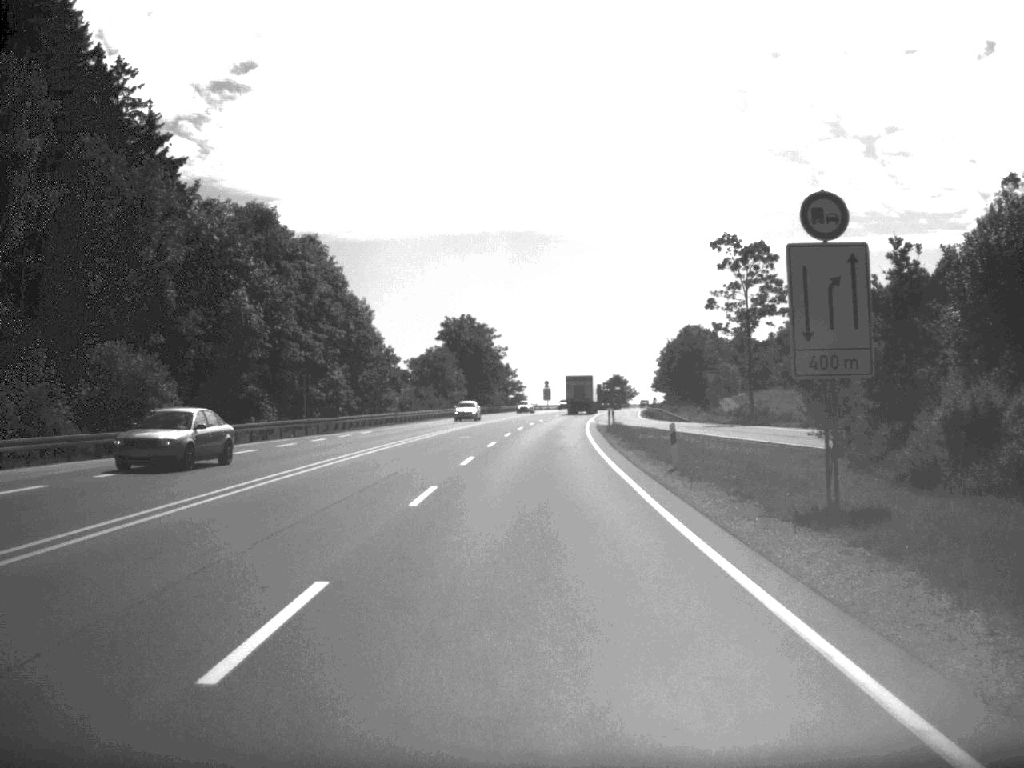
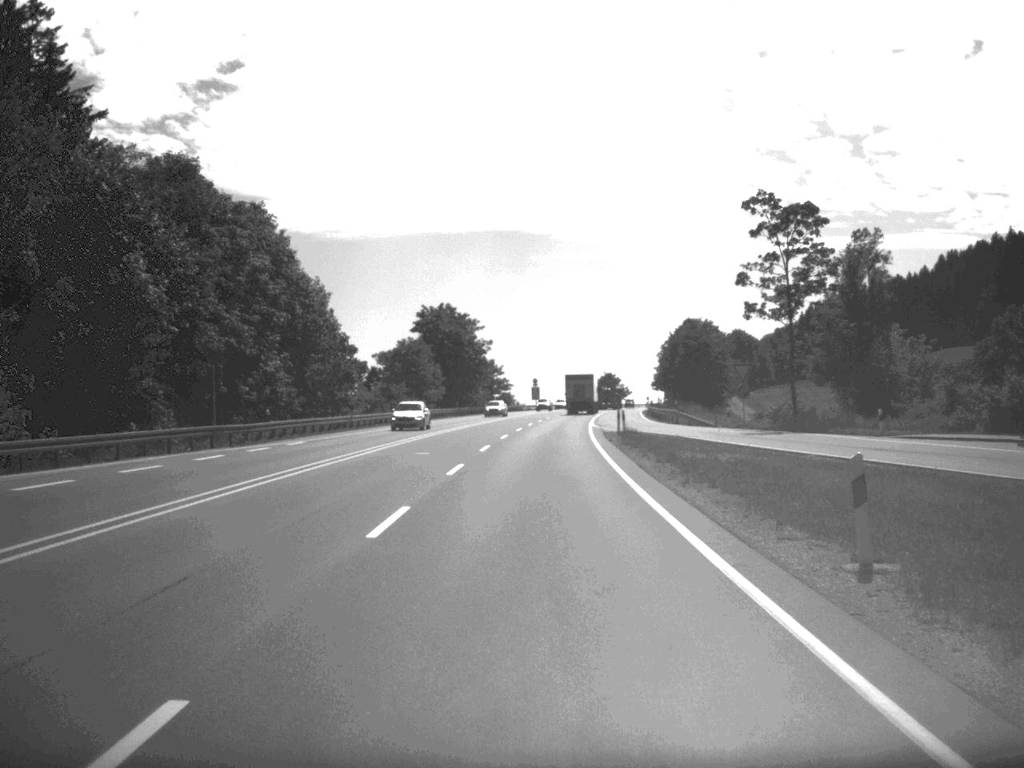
(+0.1, +16.2) m; +1°
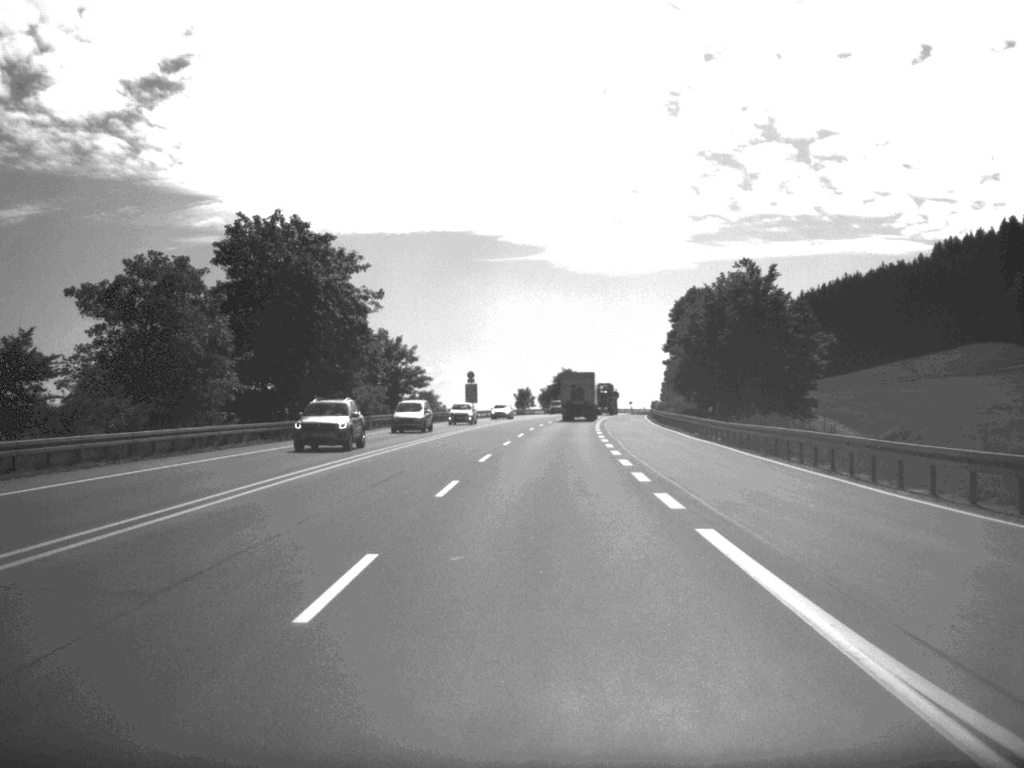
(+1.2, +64.7) m; +2°
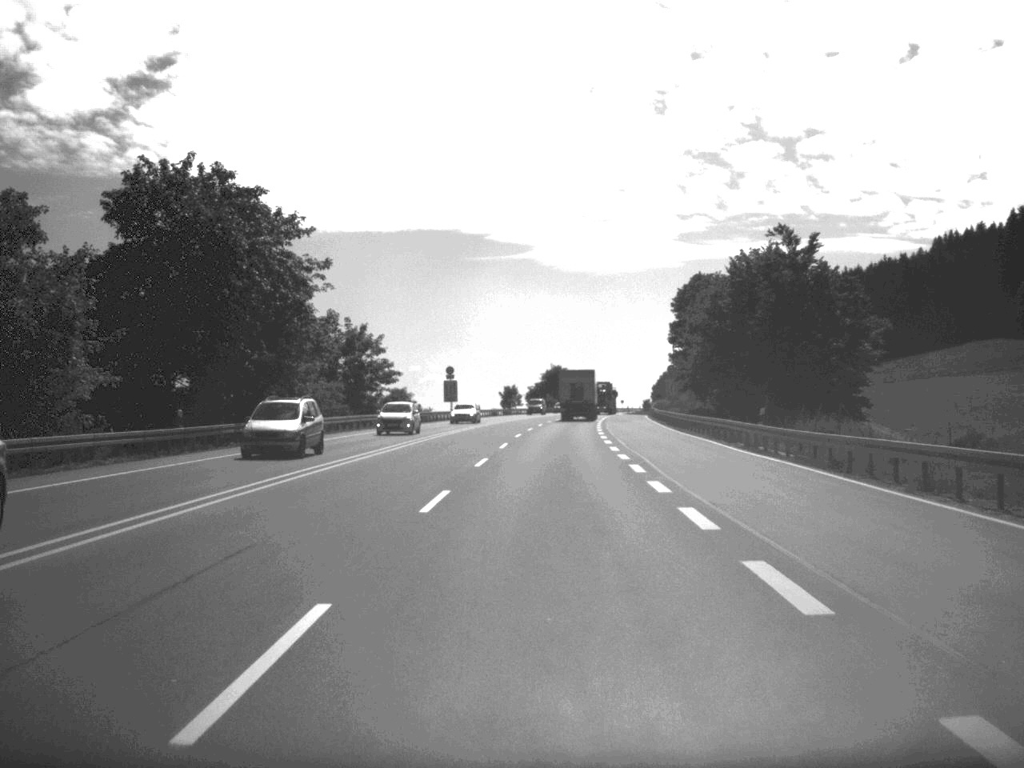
(+0.1, +15.0) m; +1°
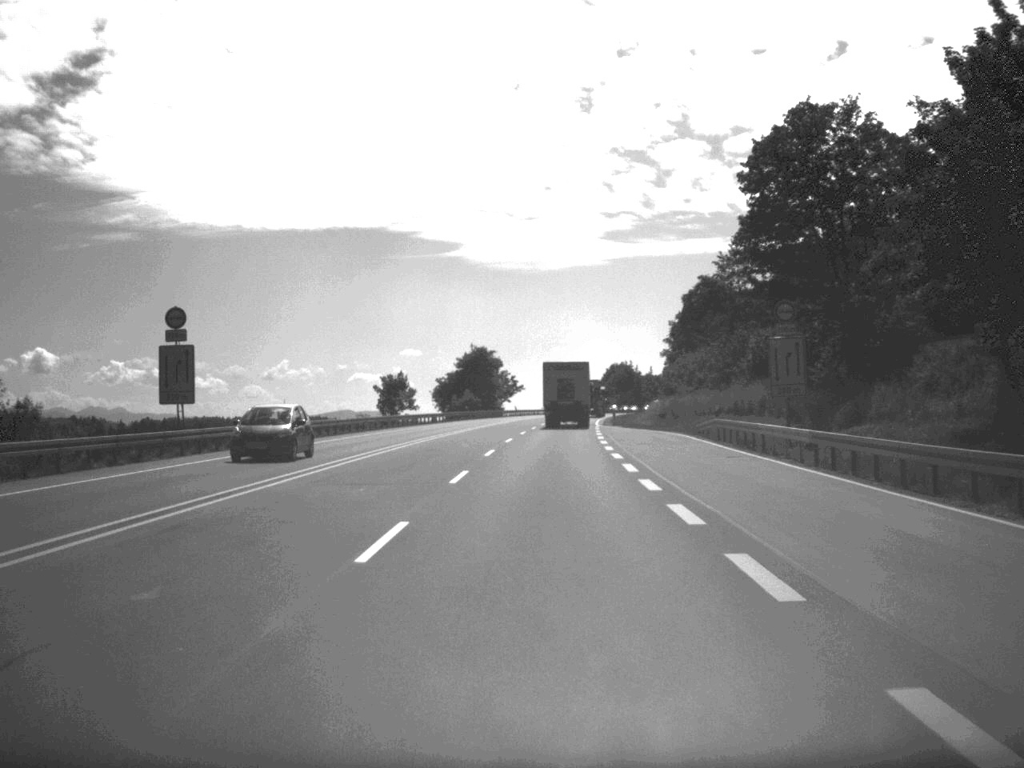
(+2.2, +76.4) m; +3°
